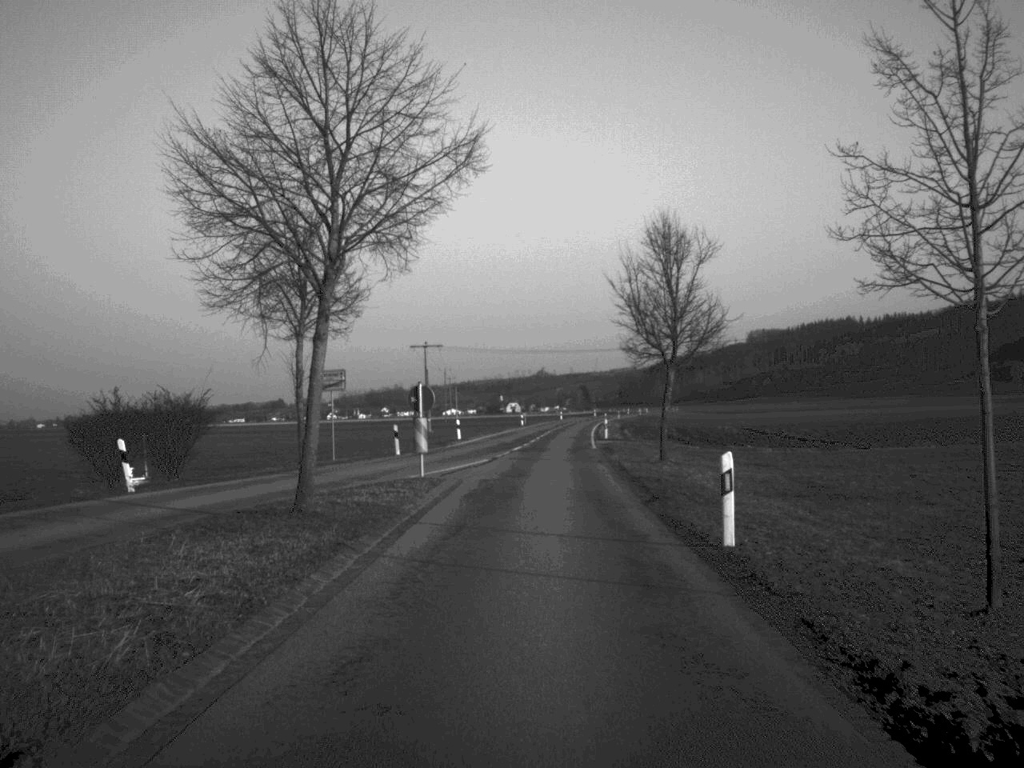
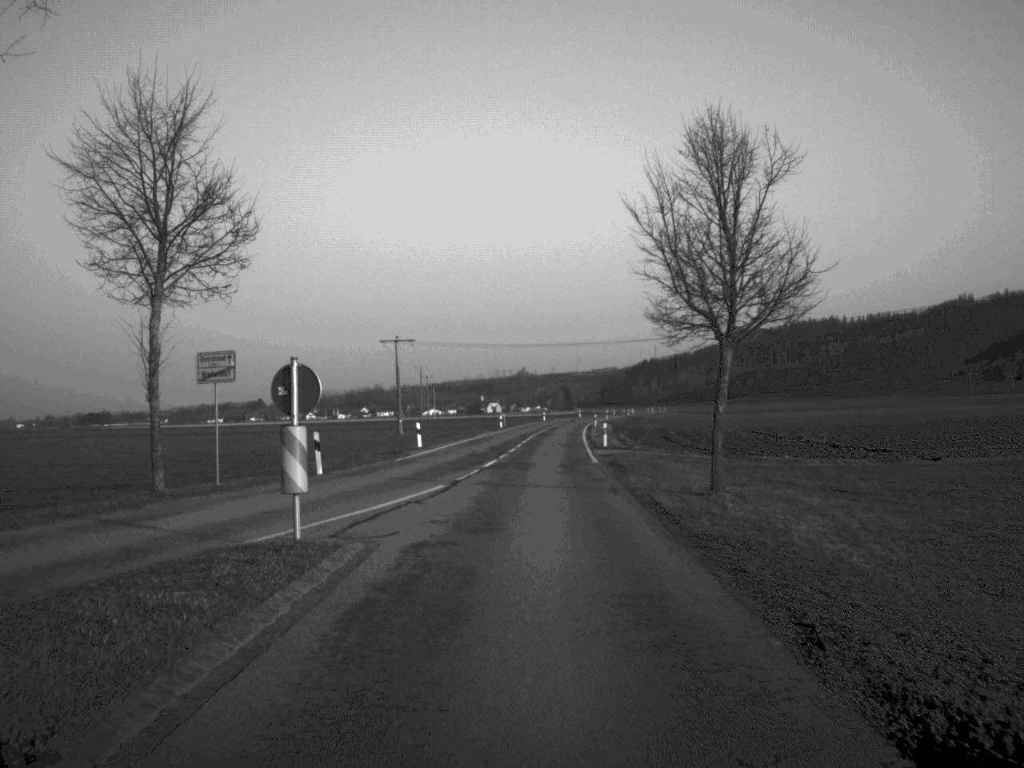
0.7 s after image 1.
(+0.1, +13.1) m; +1°
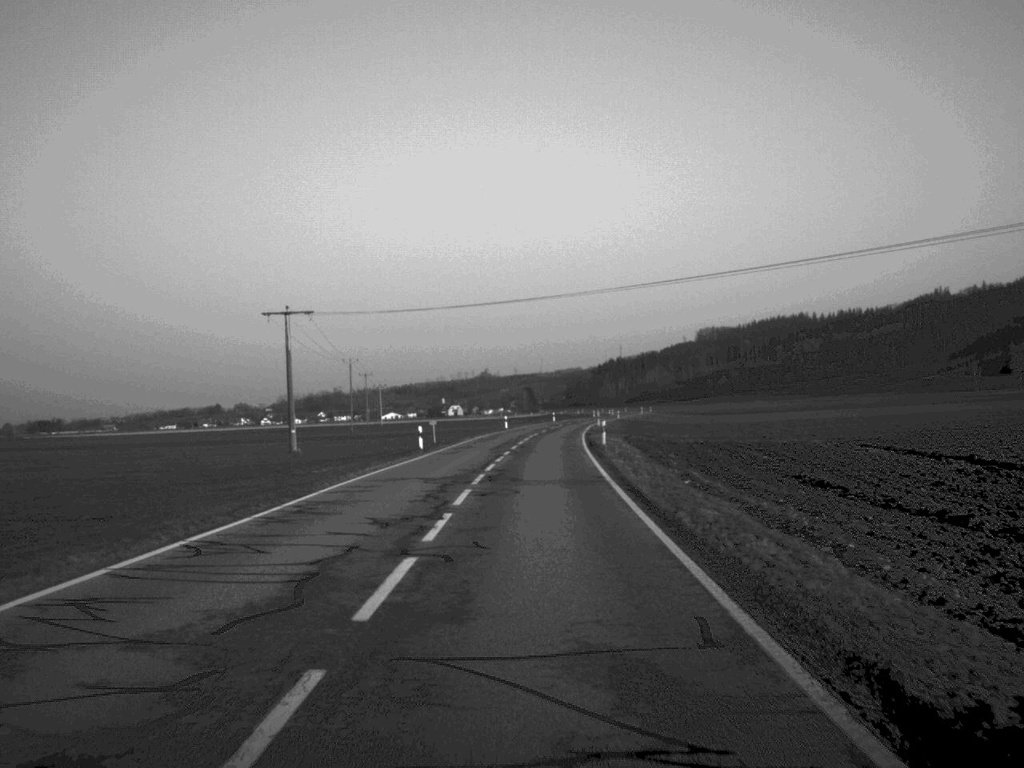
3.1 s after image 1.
(+0.8, +48.0) m; +2°
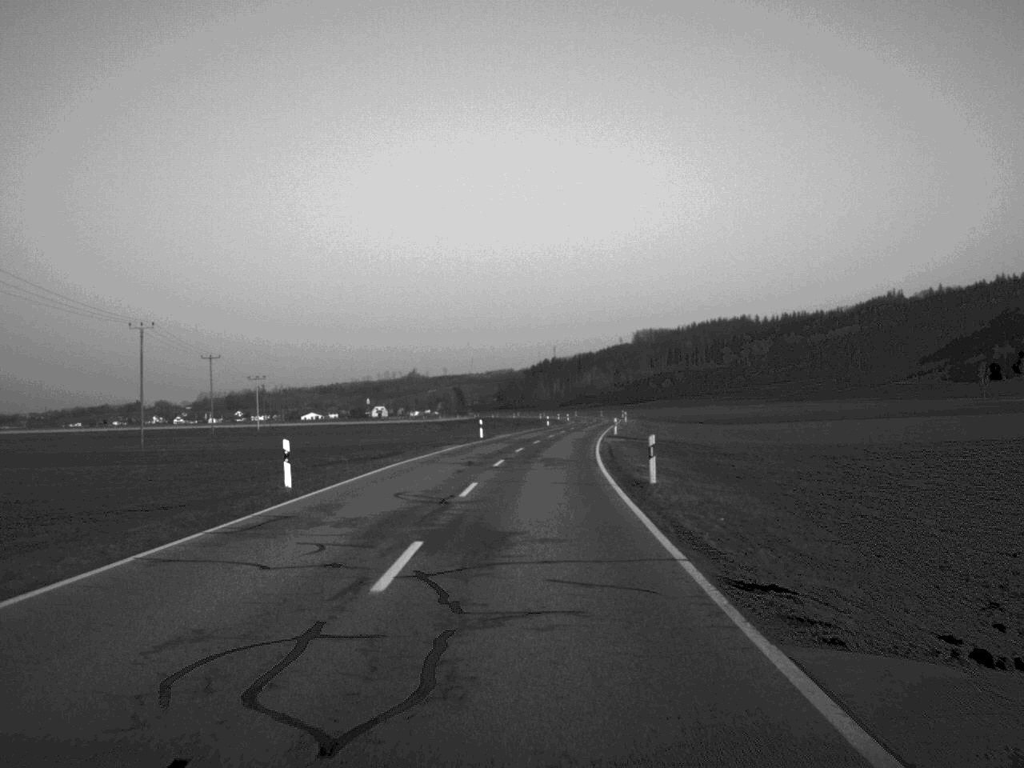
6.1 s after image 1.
(+1.8, +75.4) m; +3°
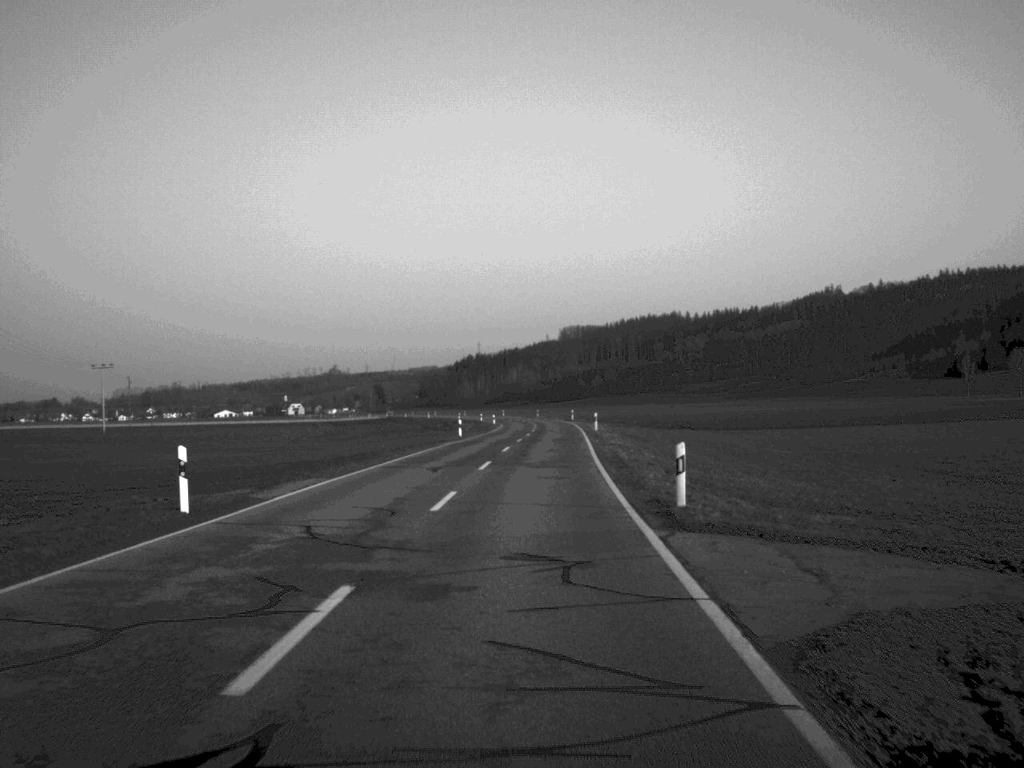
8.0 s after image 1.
(+1.5, +51.1) m; +3°
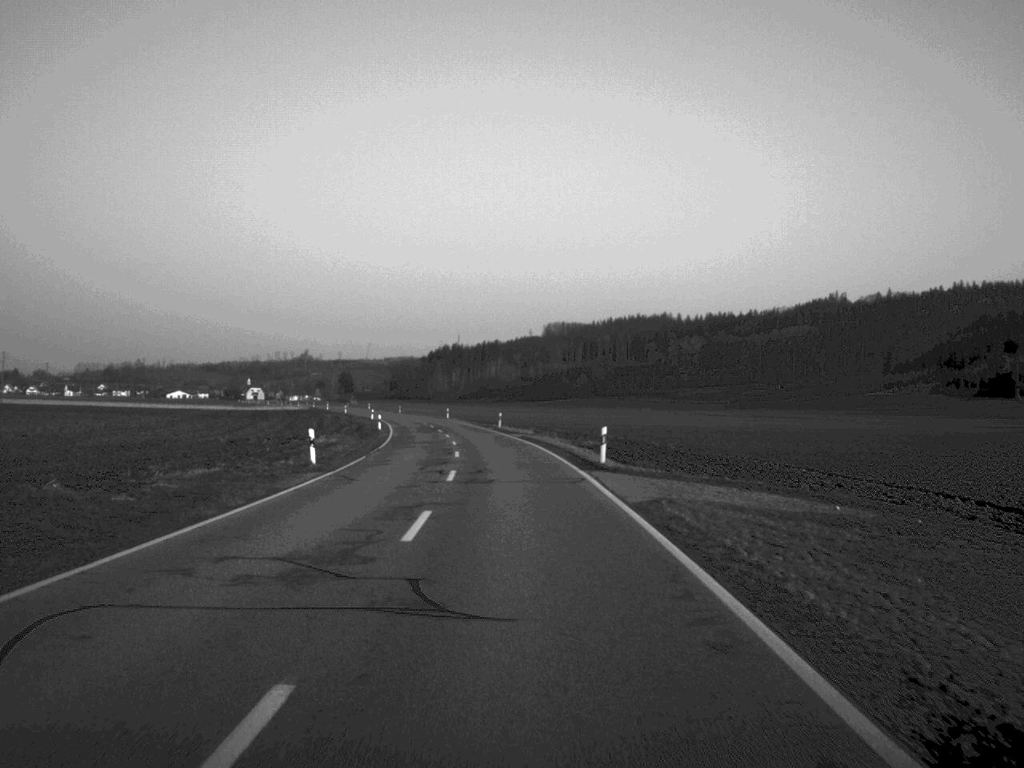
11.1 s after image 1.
(+1.8, +86.7) m; +1°
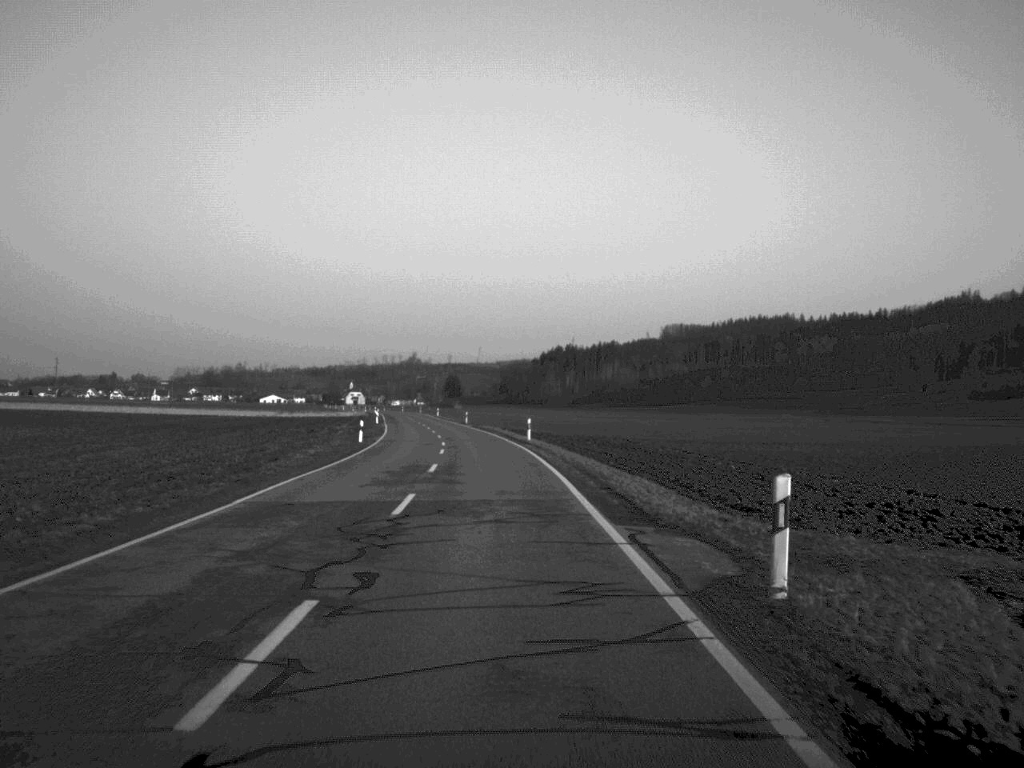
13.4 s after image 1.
(-2.6, +67.7) m; -5°
